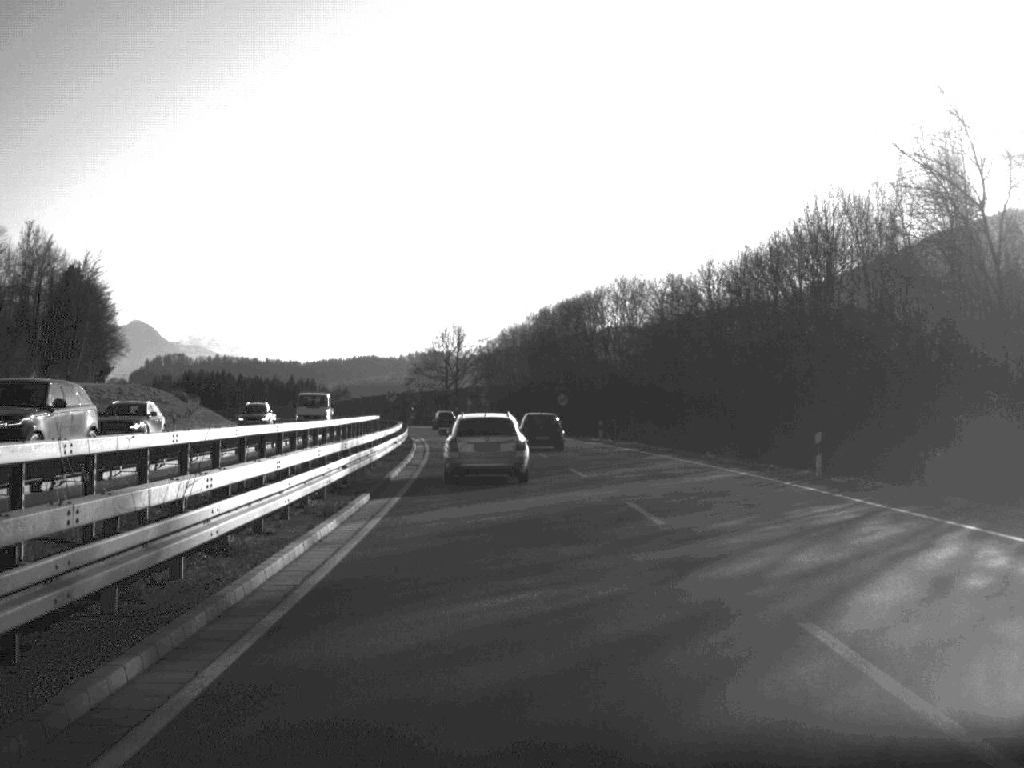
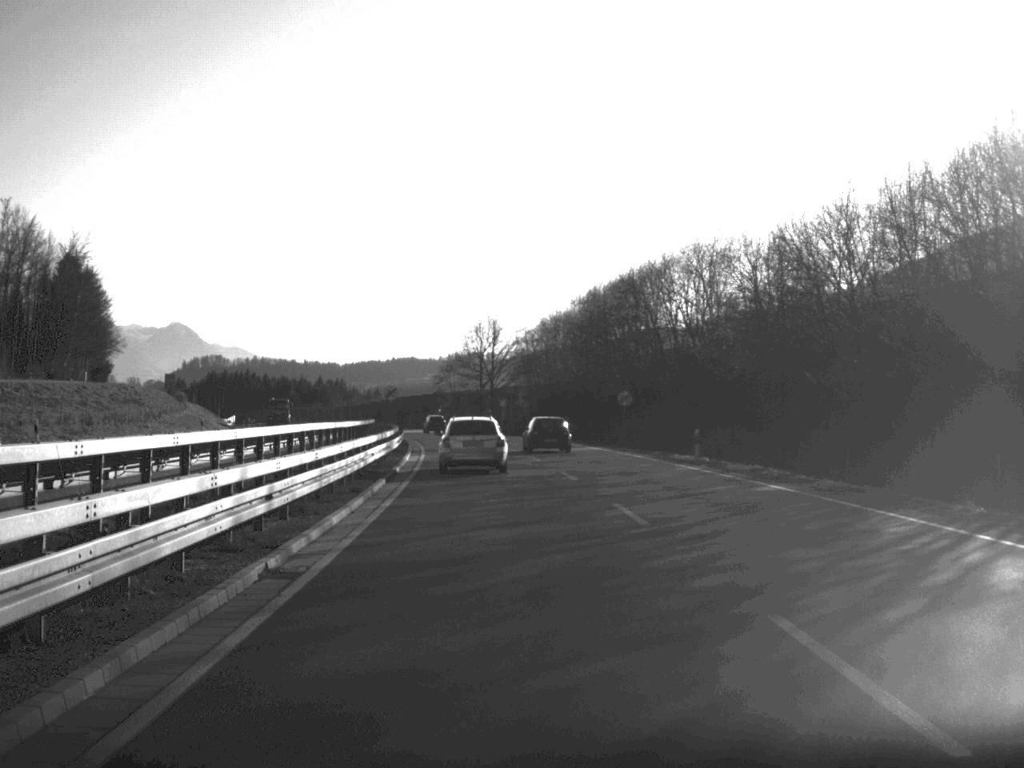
(-0.4, +23.3) m; -2°
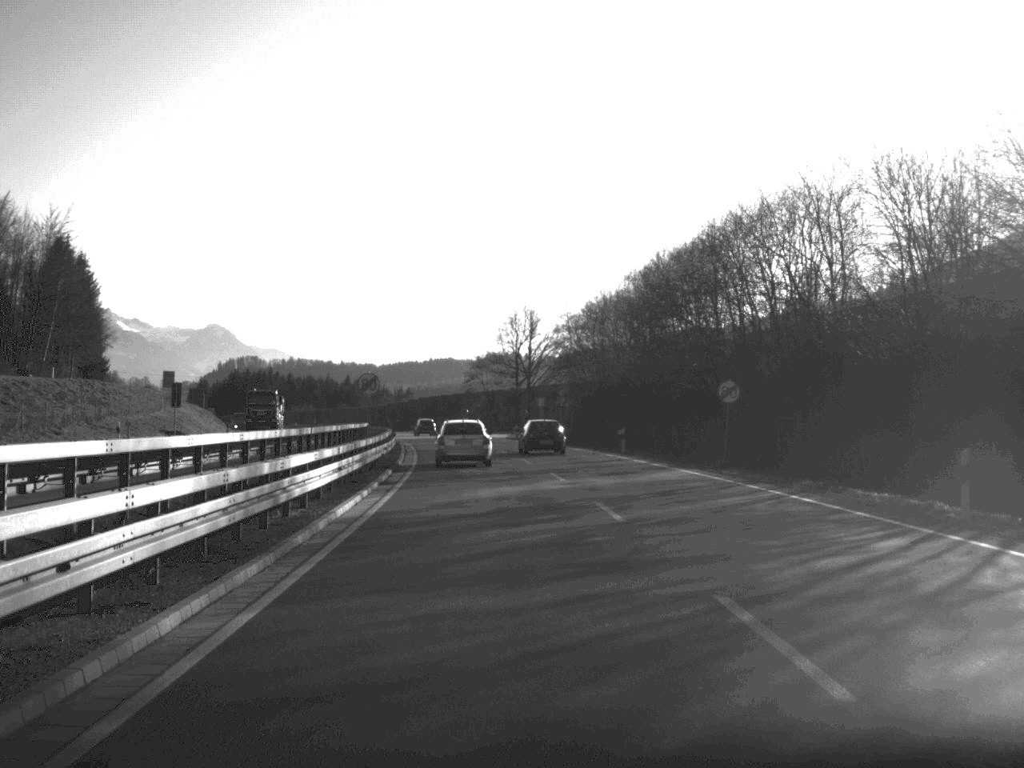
(-0.3, +22.5) m; -2°
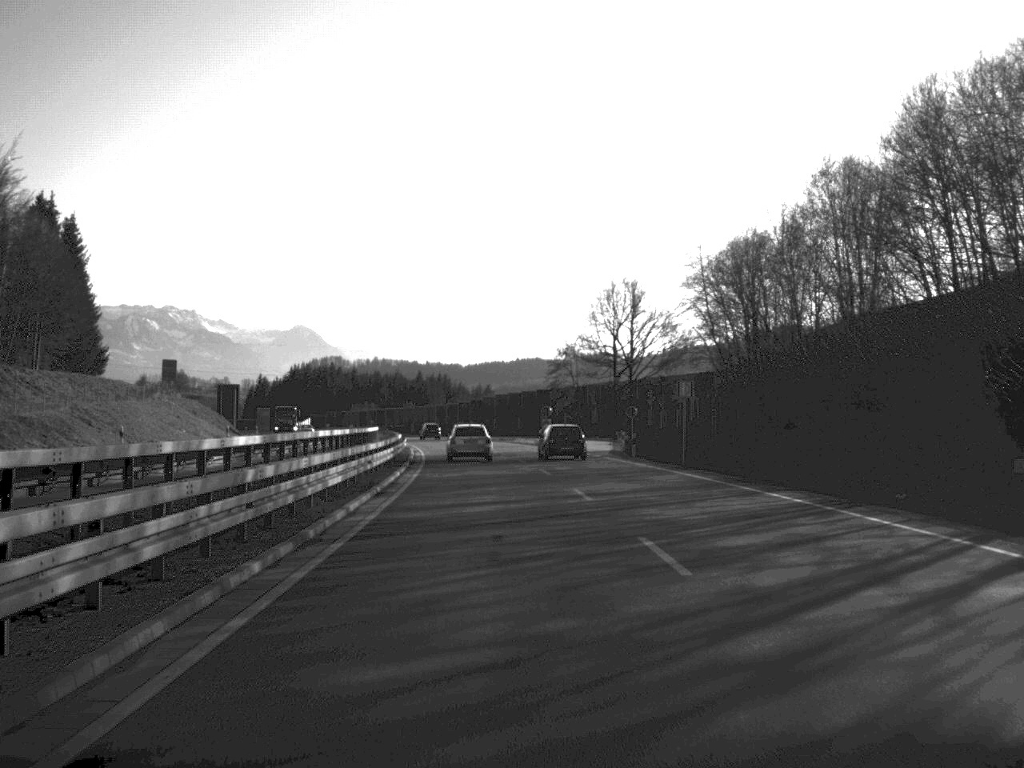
(-1.5, +42.0) m; -4°
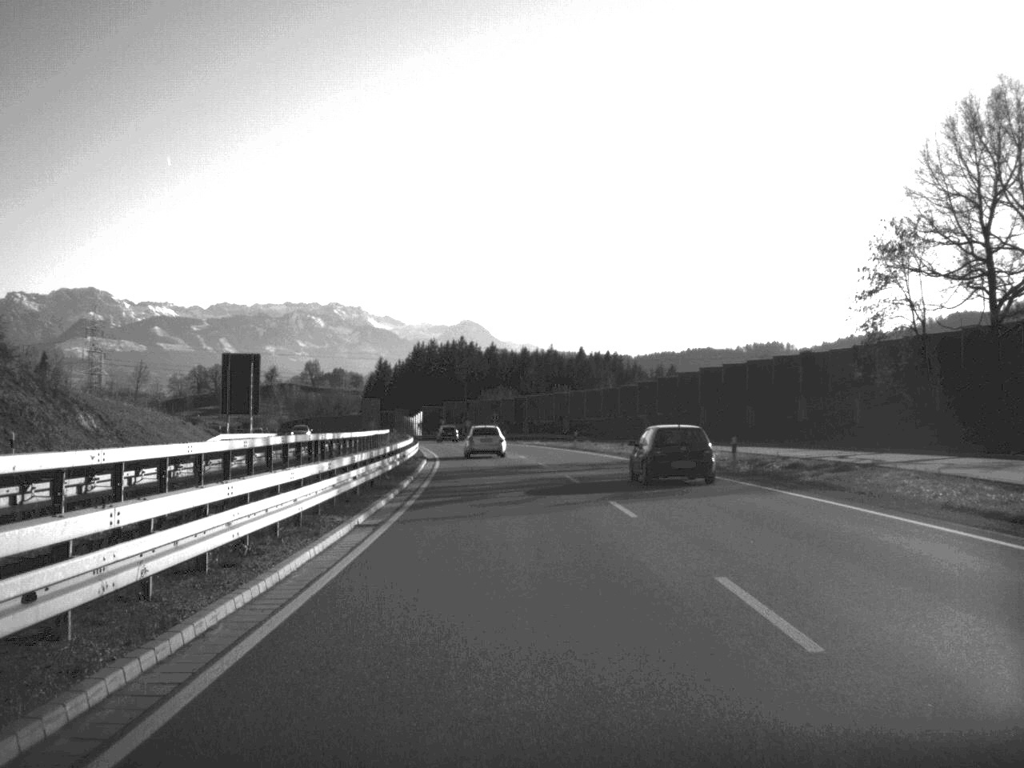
(-5.8, +87.9) m; -8°
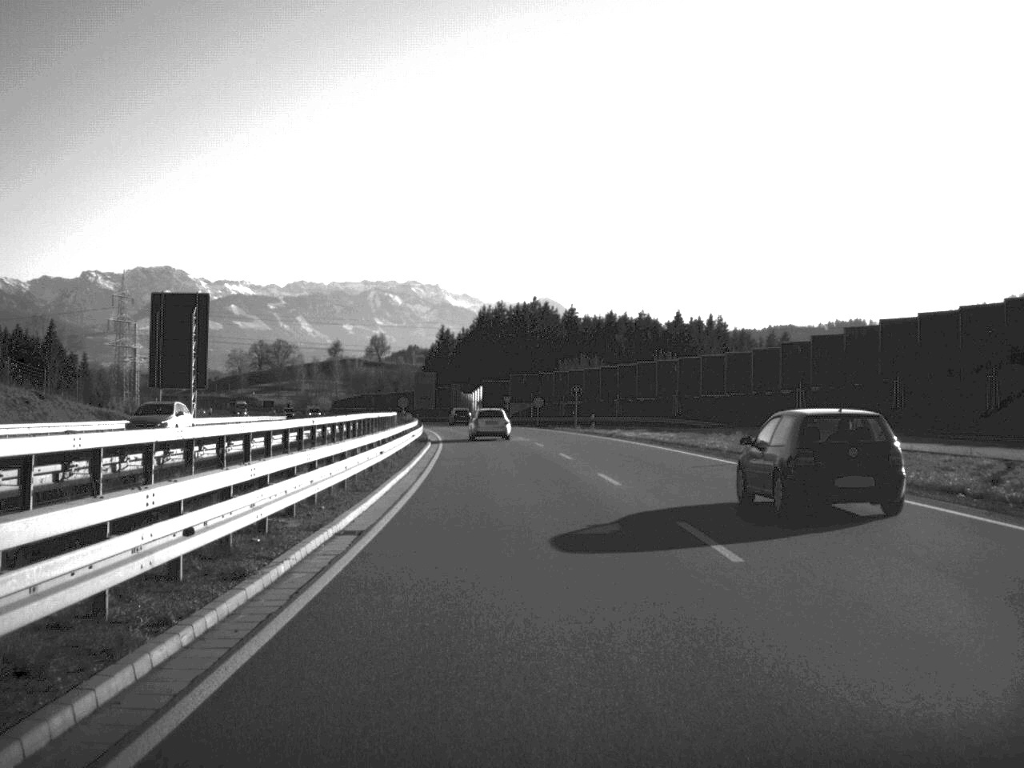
(-1.3, +43.6) m; -4°
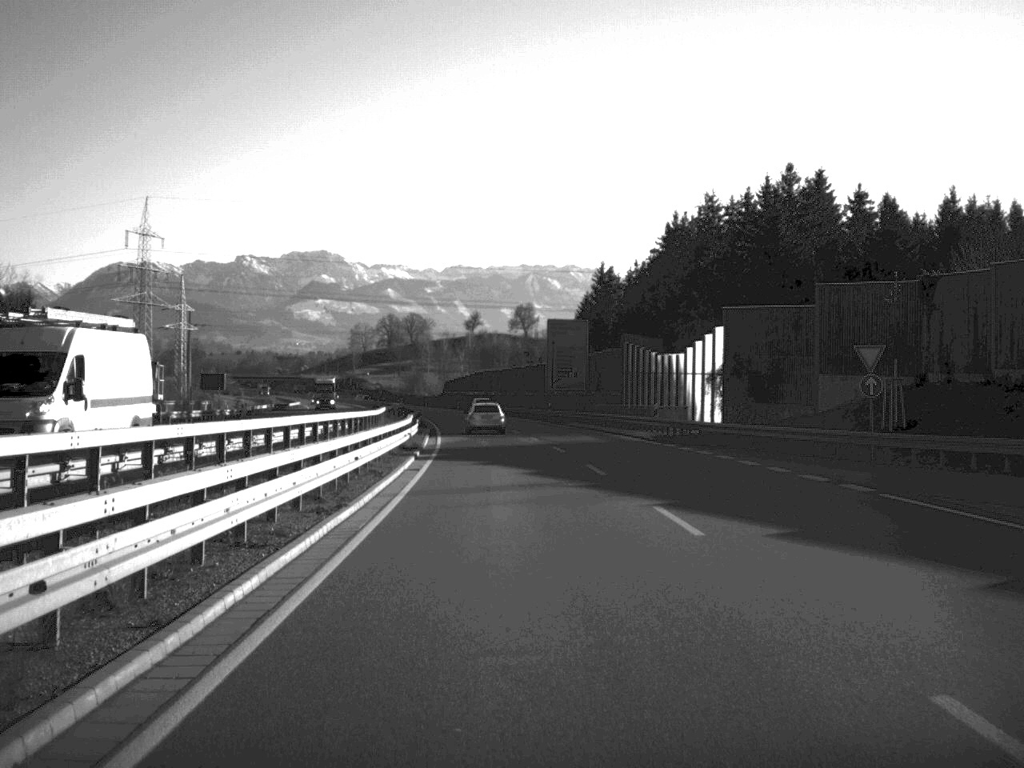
(-6.9, +104.4) m; -7°
